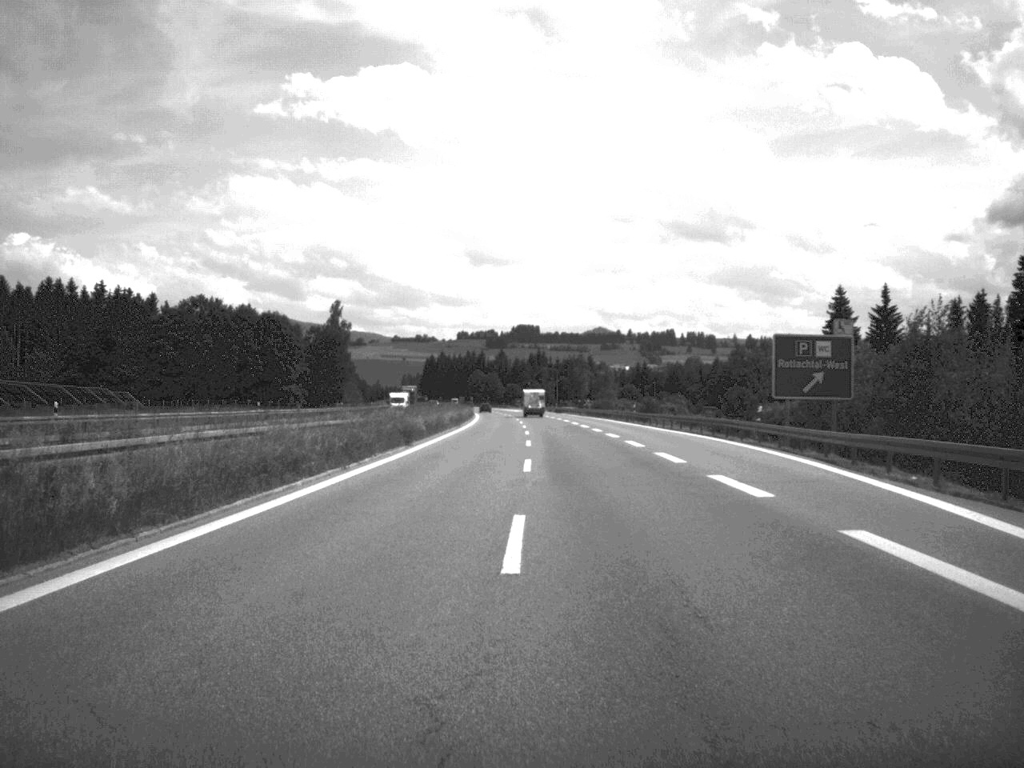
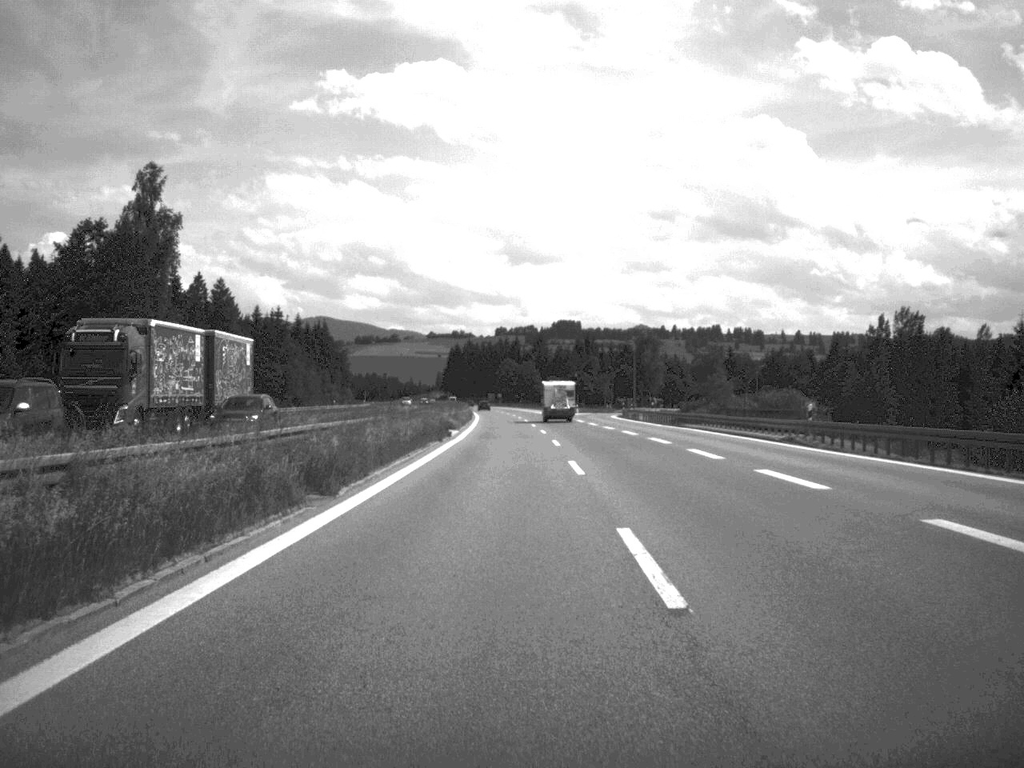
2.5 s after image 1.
(-1.6, +105.4) m; -2°
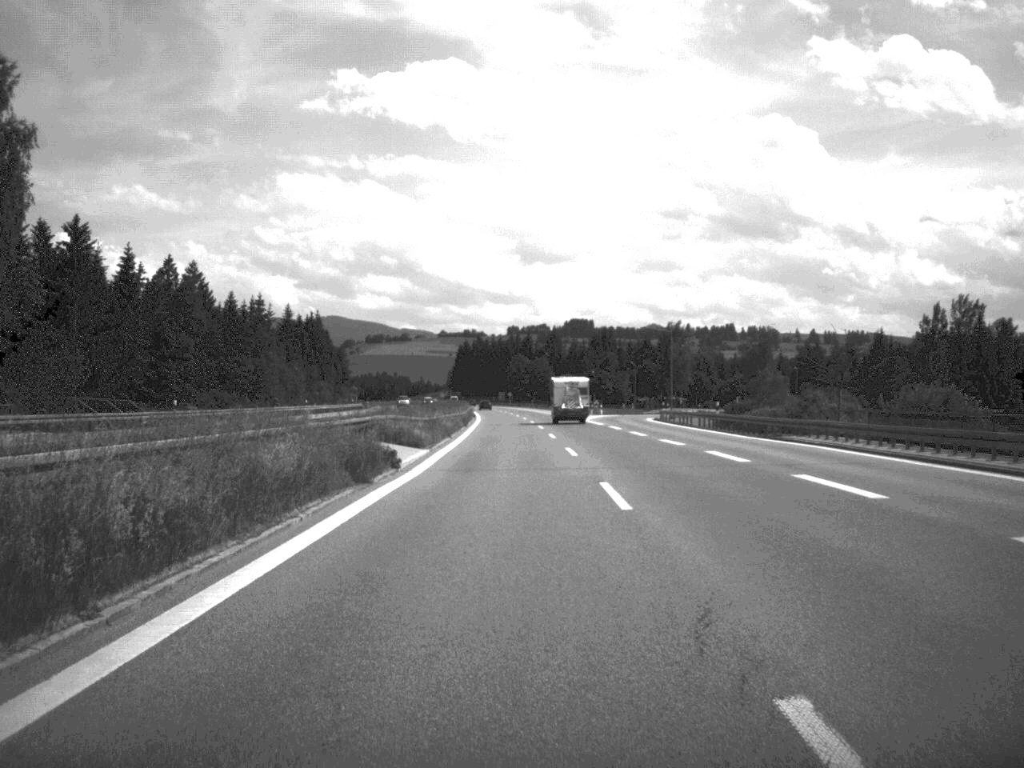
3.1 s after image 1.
(-0.1, +25.9) m; -1°
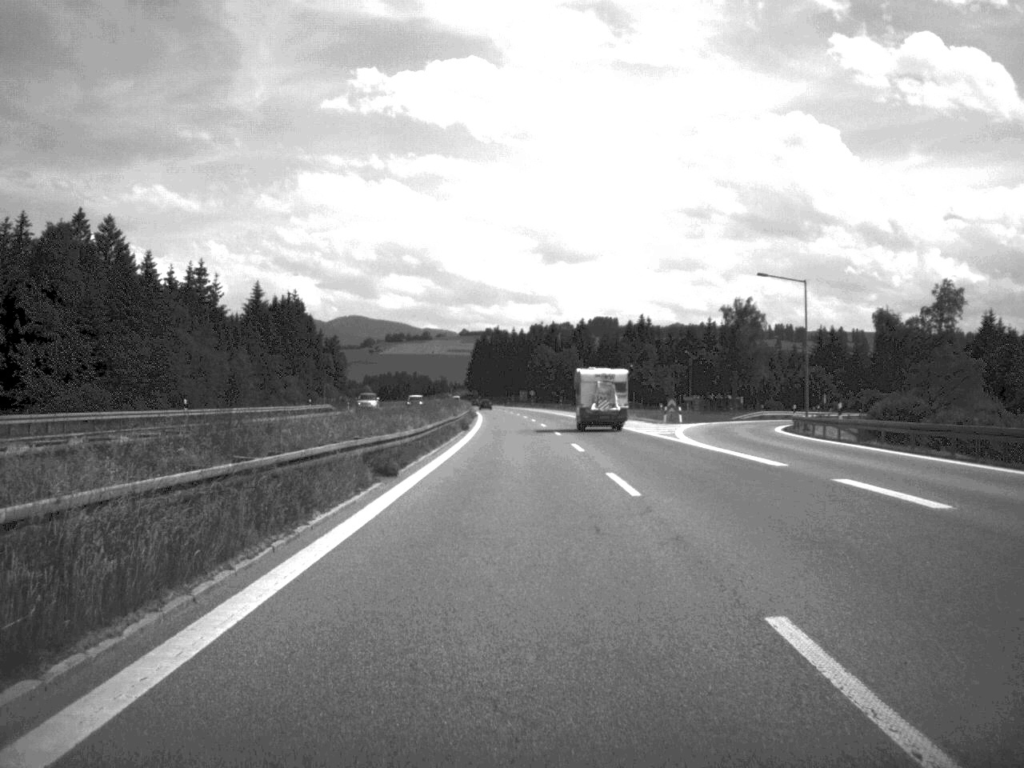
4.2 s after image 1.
(-0.5, +49.4) m; -1°
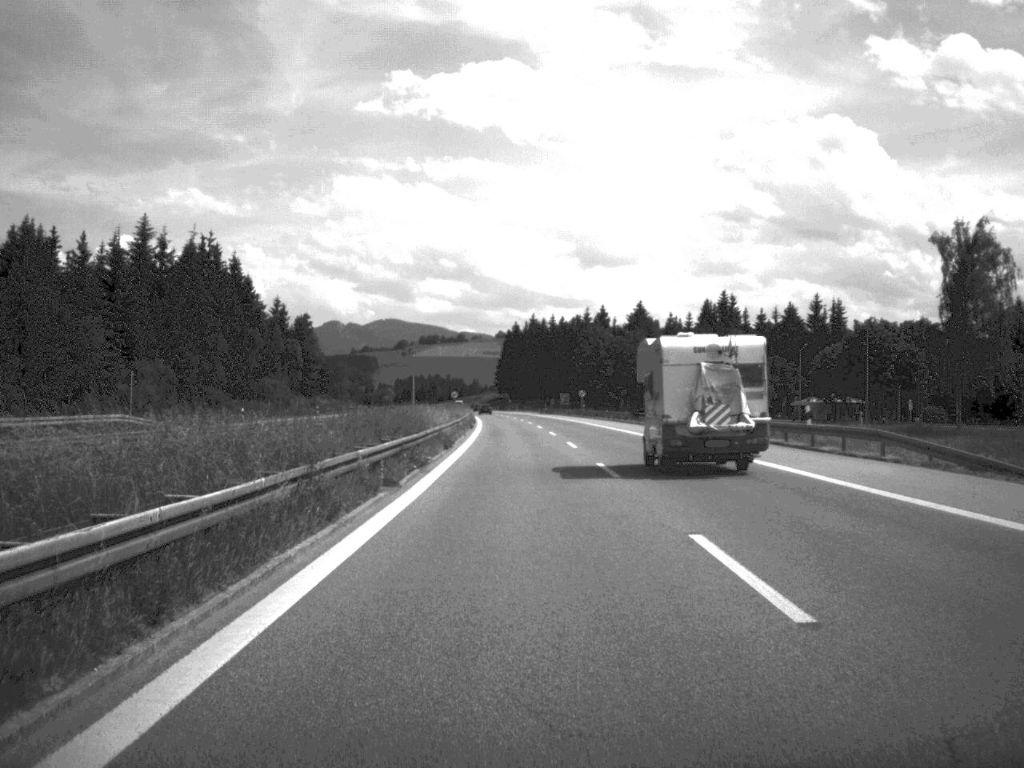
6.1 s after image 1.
(-1.1, +79.9) m; -2°
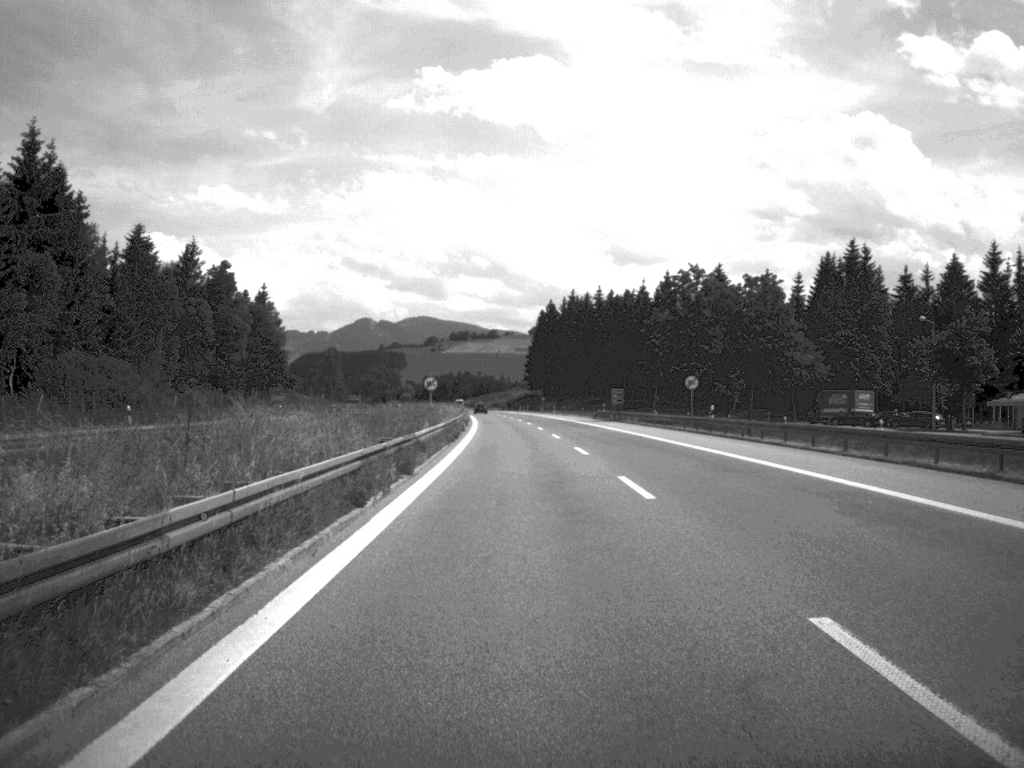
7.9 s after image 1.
(-1.0, +75.1) m; -2°
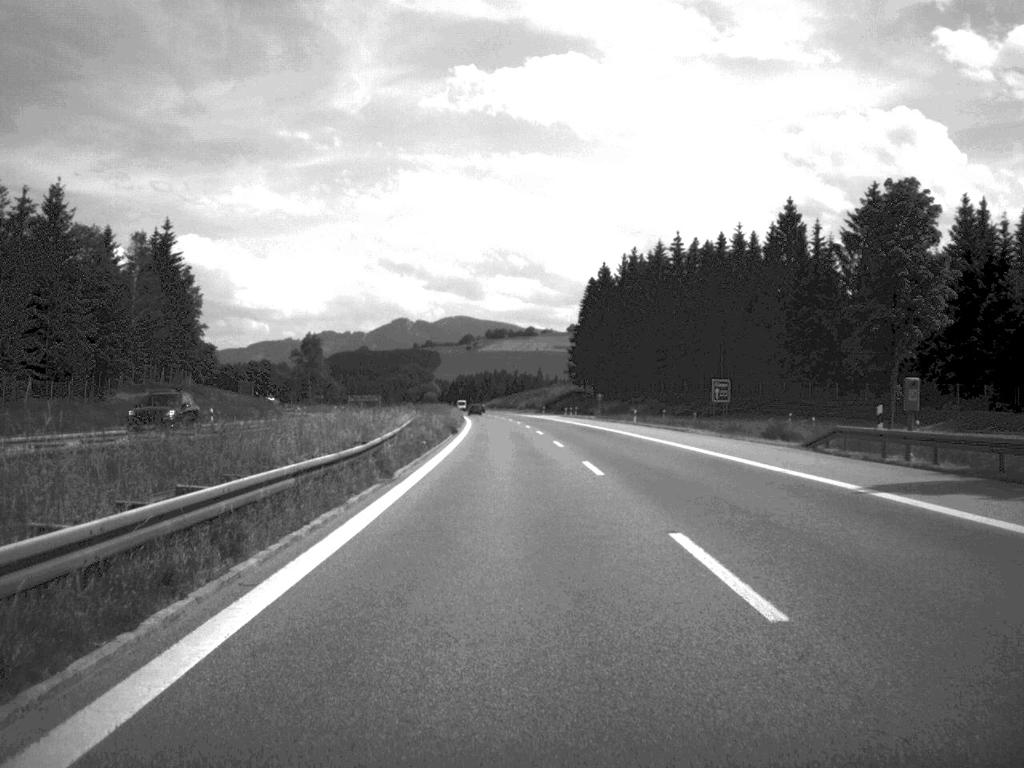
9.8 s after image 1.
(-1.2, +79.6) m; -2°
